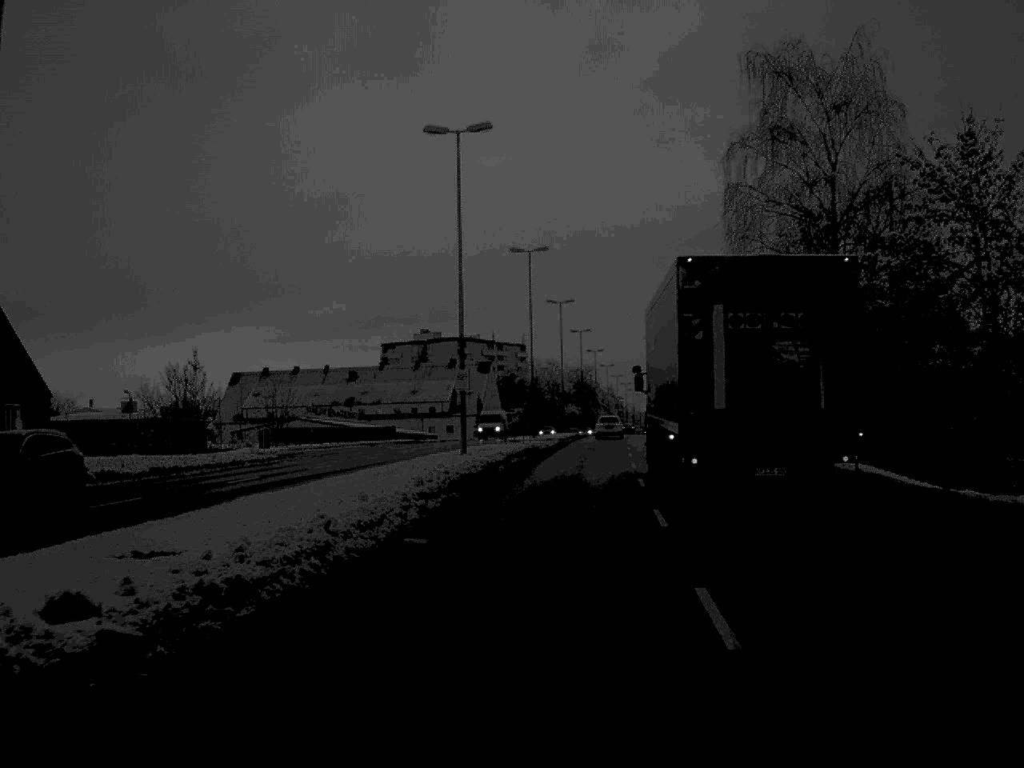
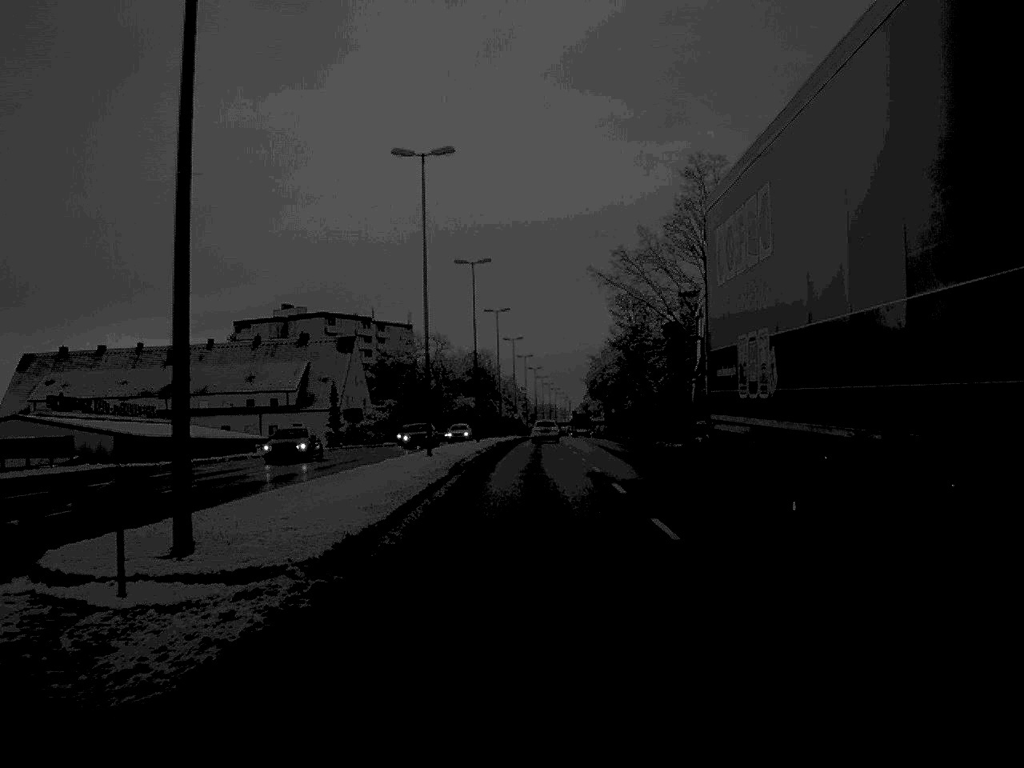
(+2.6, +55.5) m; +5°
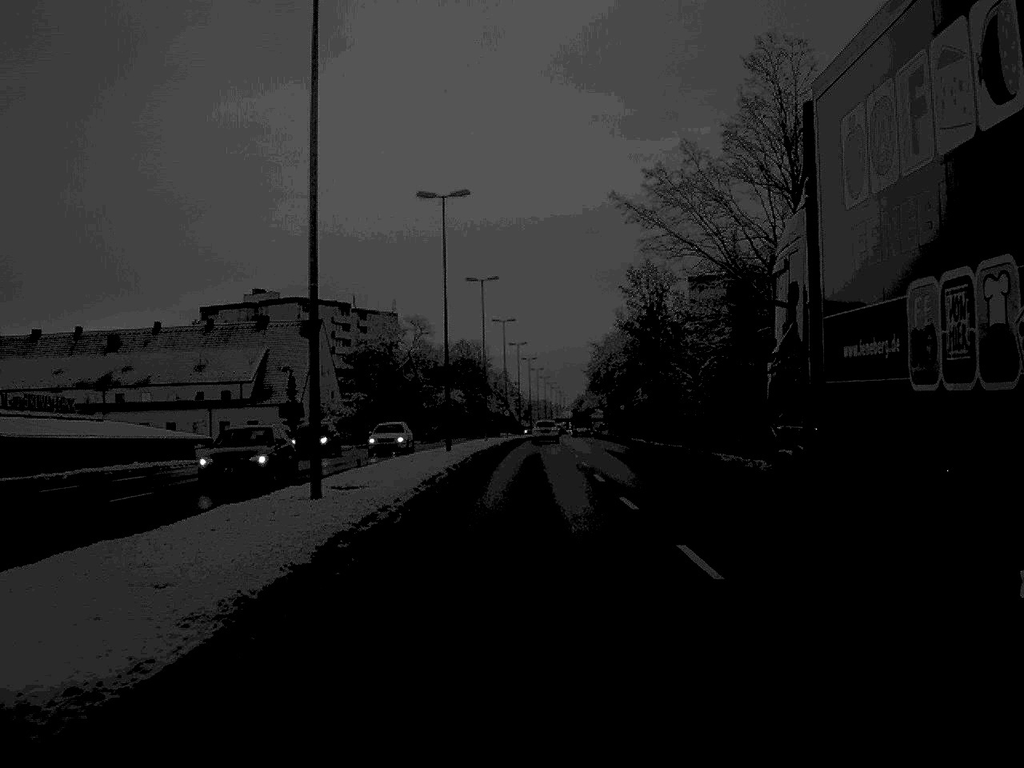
(+0.1, +21.5) m; 0°
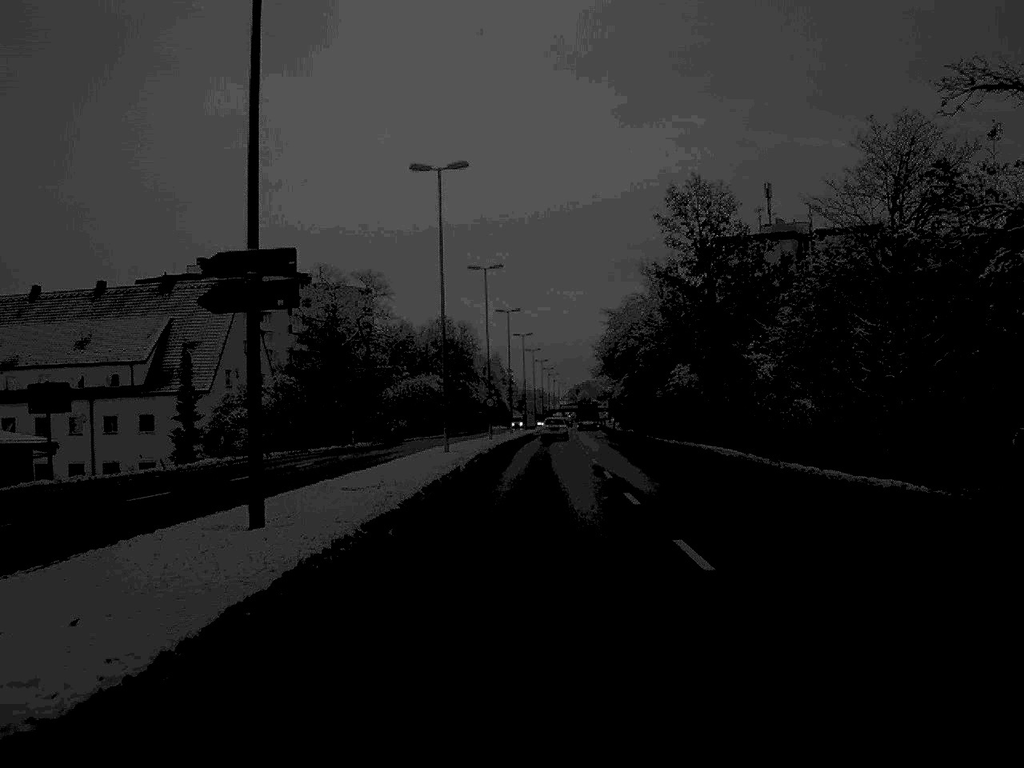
(+0.1, +35.1) m; 0°
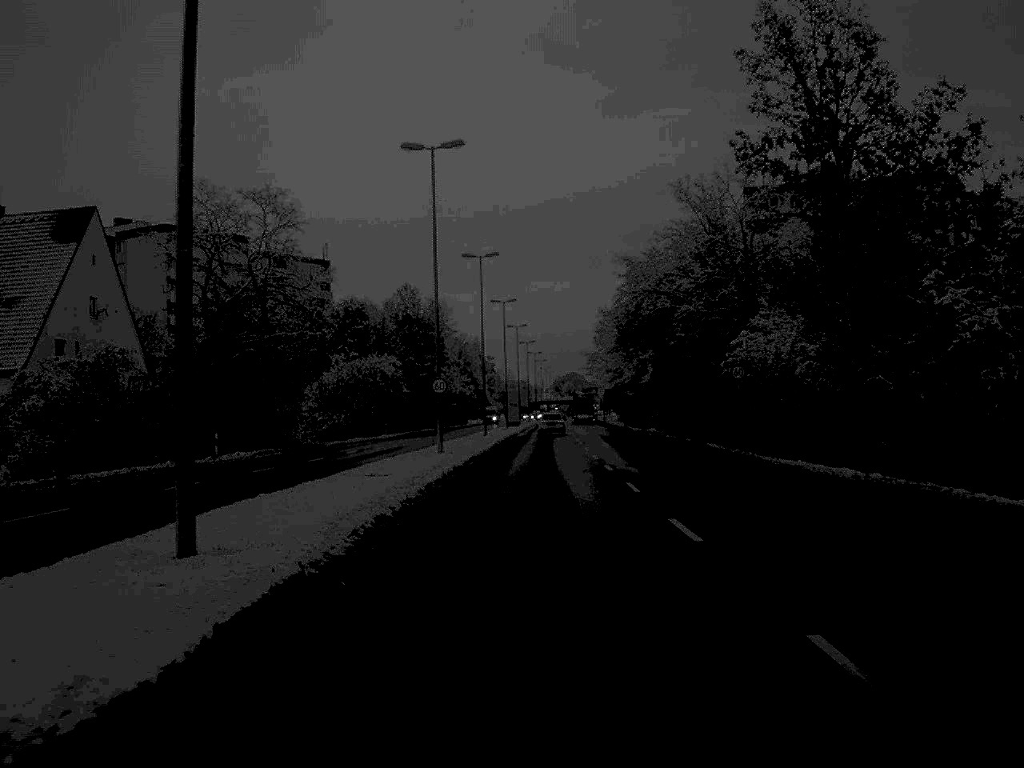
(+0.2, +33.3) m; +1°
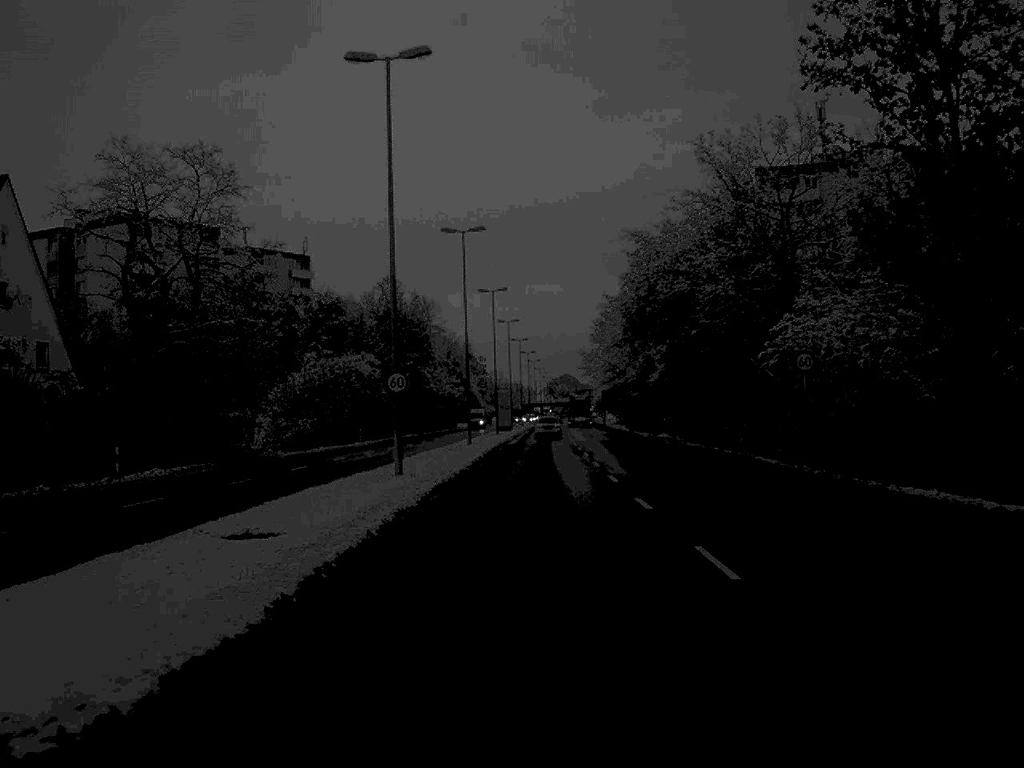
(0.0, +11.6) m; 0°
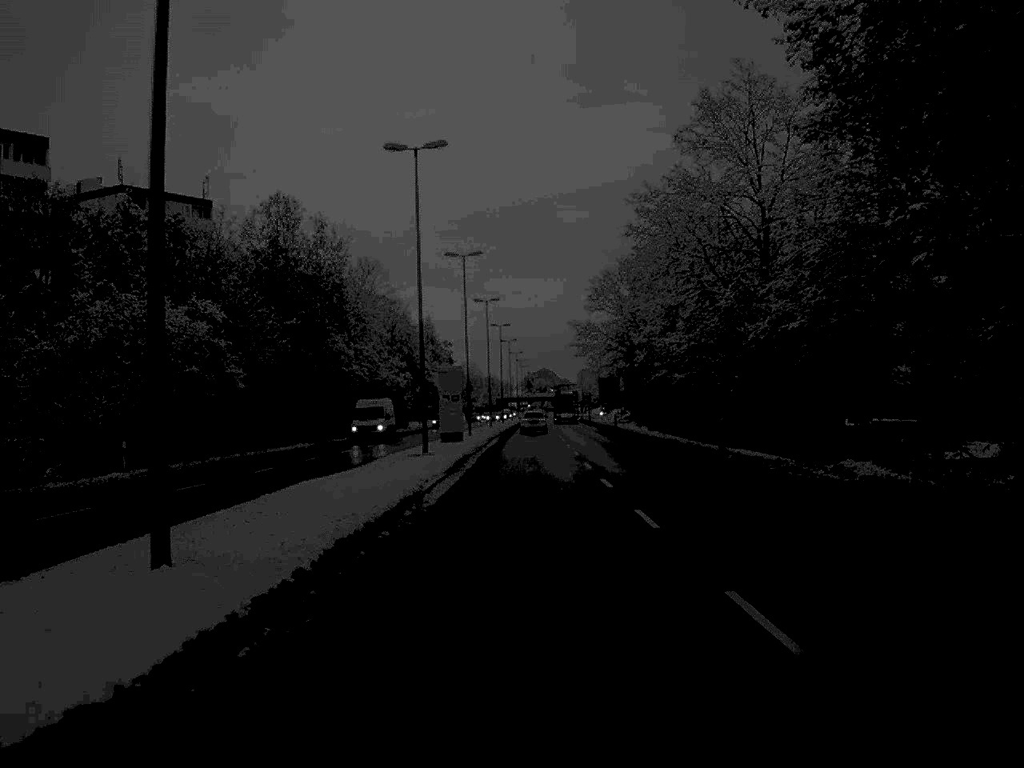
(+0.5, +48.3) m; +1°
